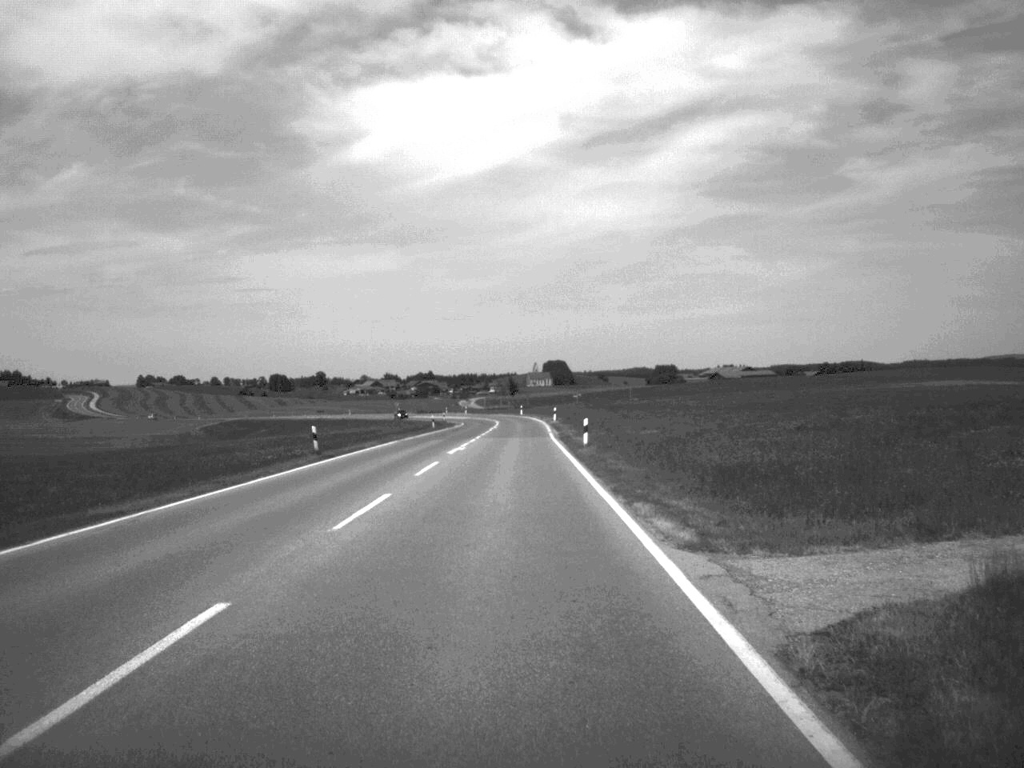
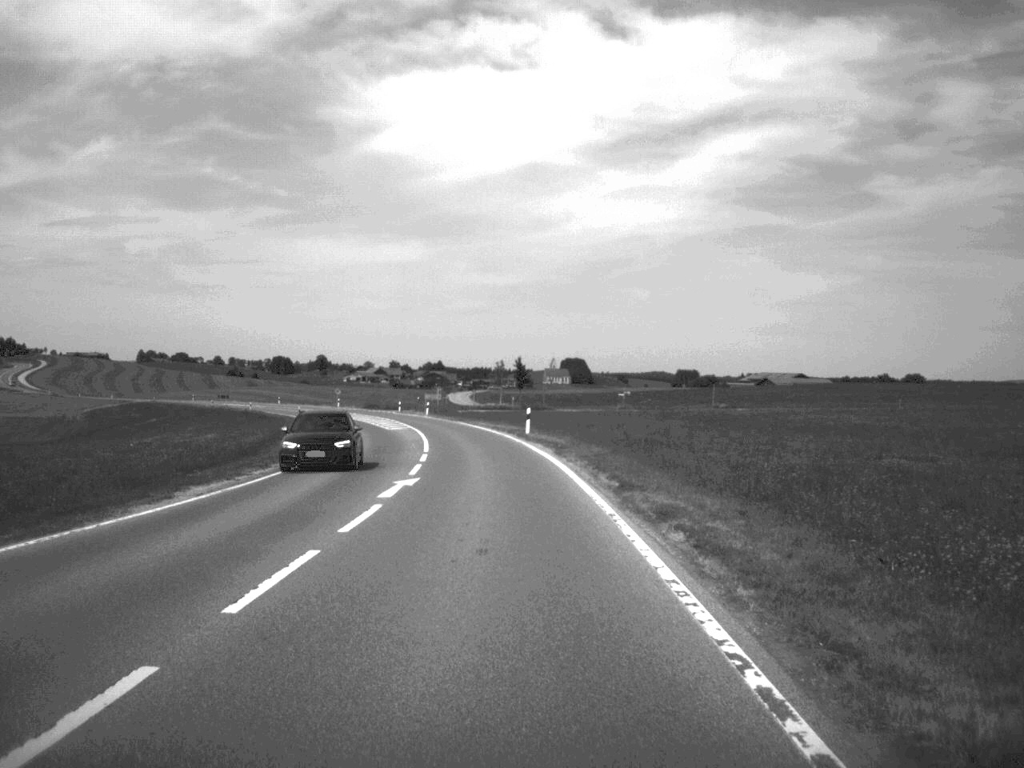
(-0.1, +90.4) m; -1°
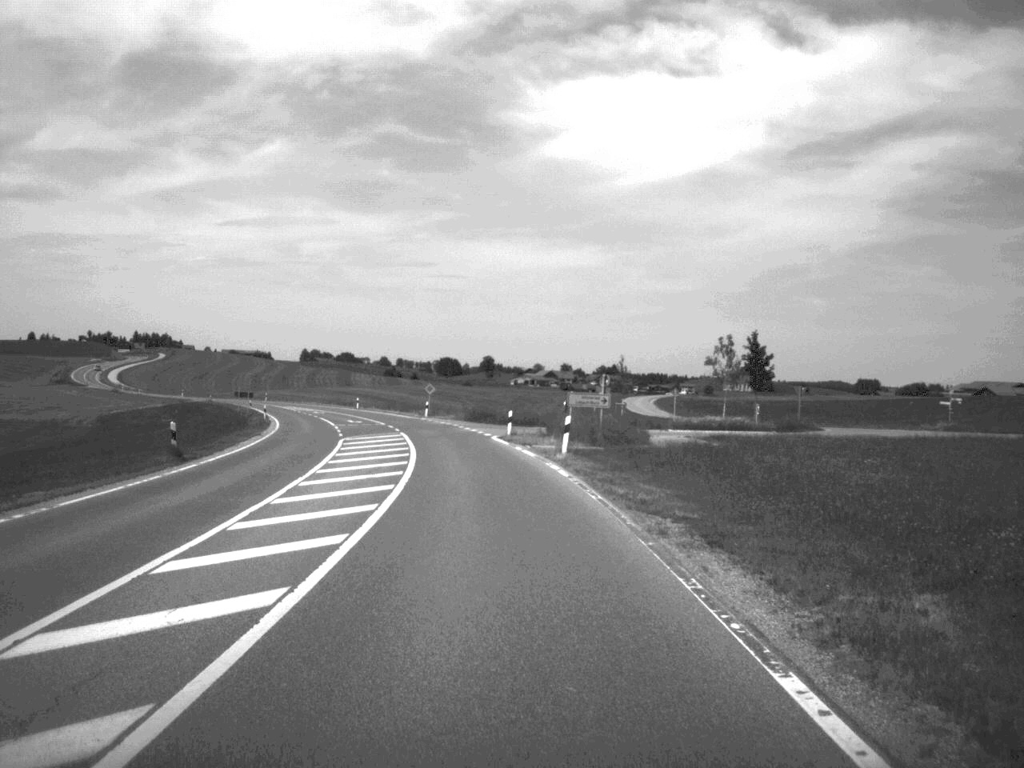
(-4.4, +68.3) m; -8°
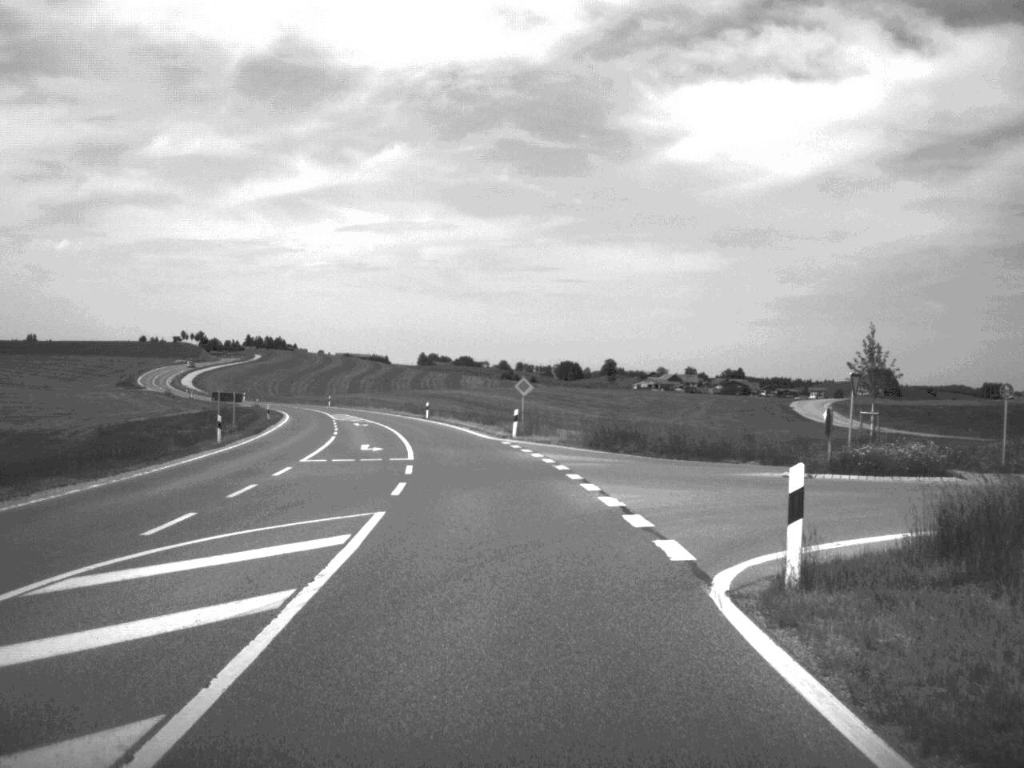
(-1.8, +38.2) m; -5°
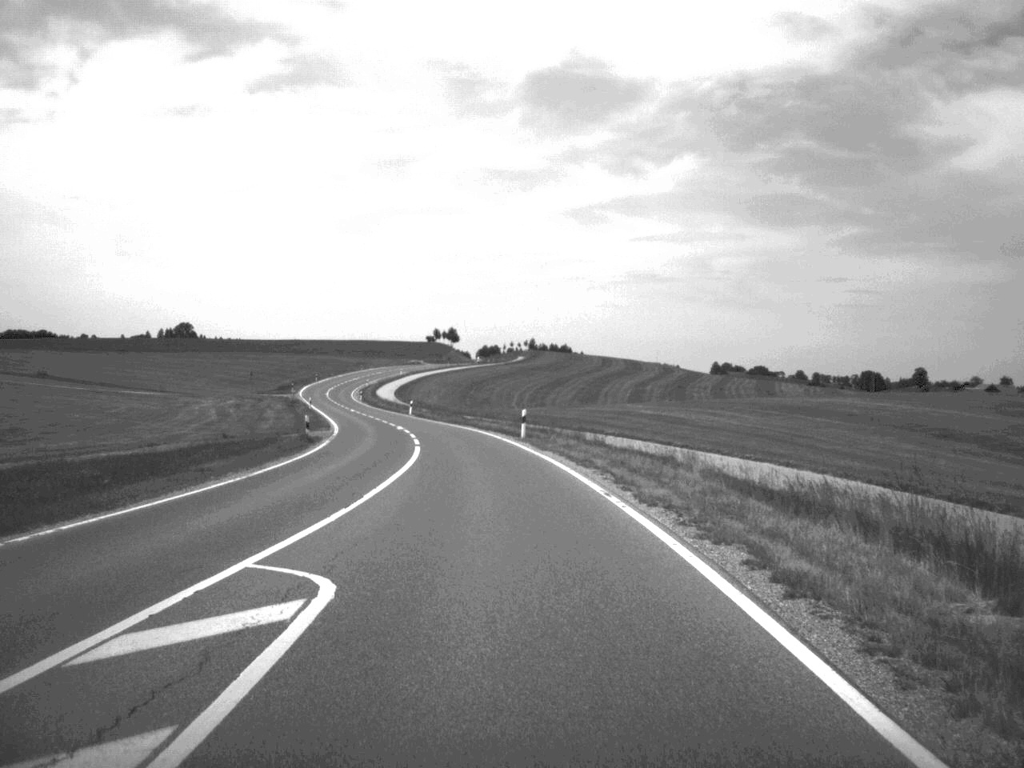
(-10.1, +87.7) m; -13°
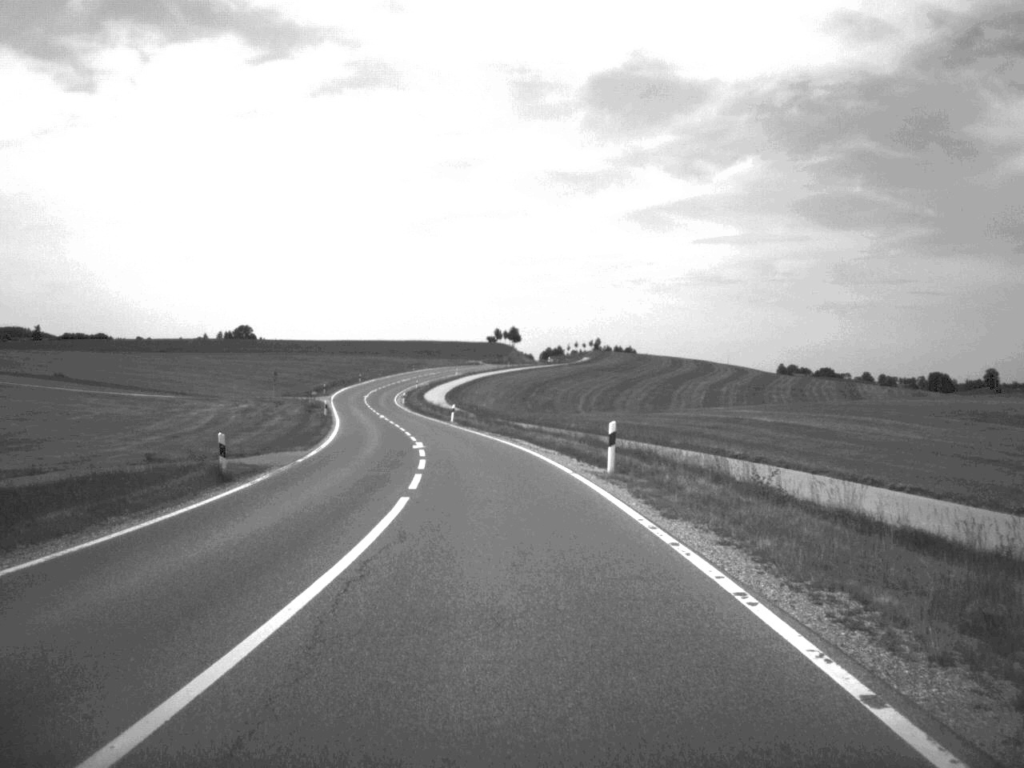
(-0.5, +20.0) m; -3°
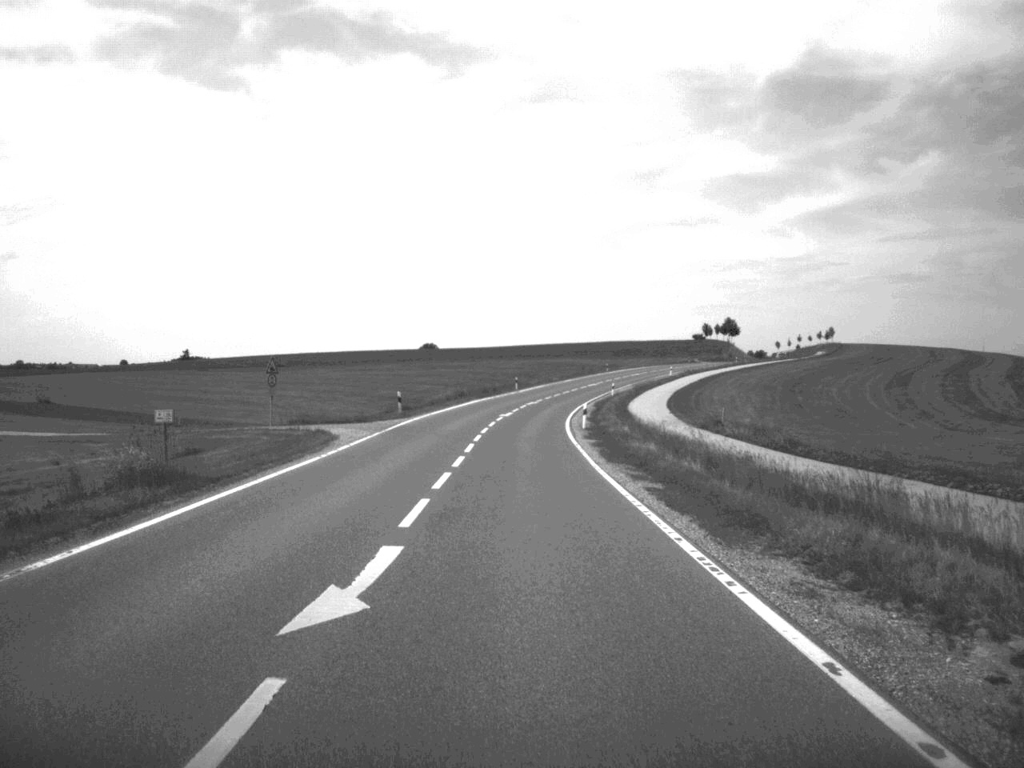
(-6.3, +72.0) m; -9°
